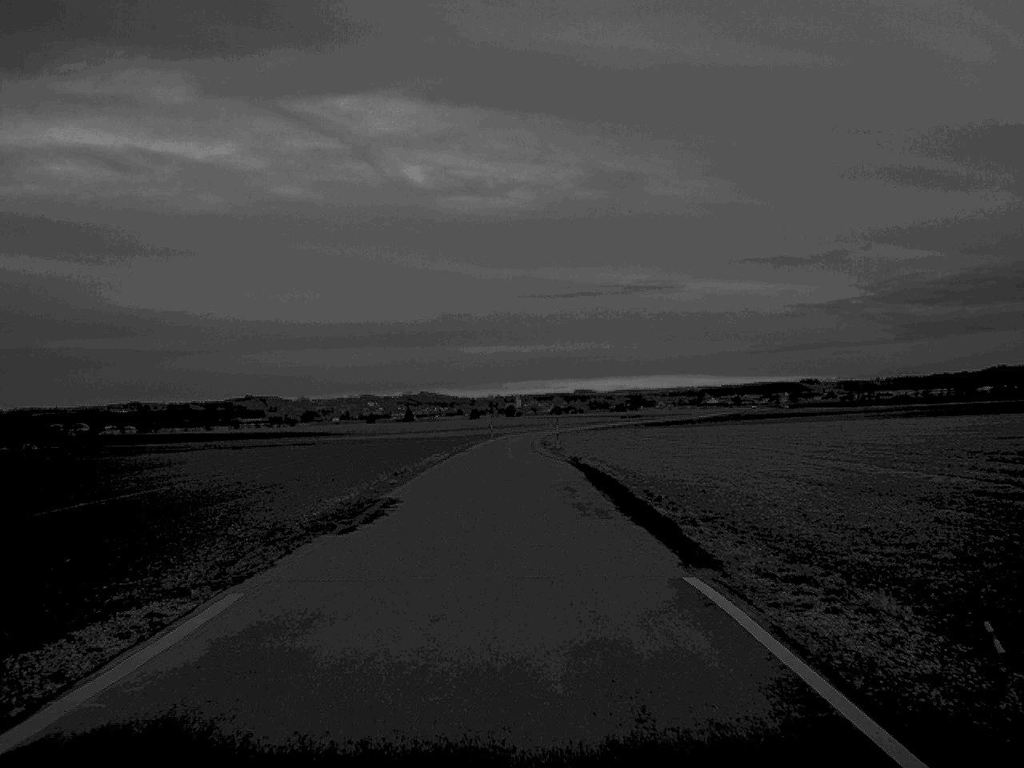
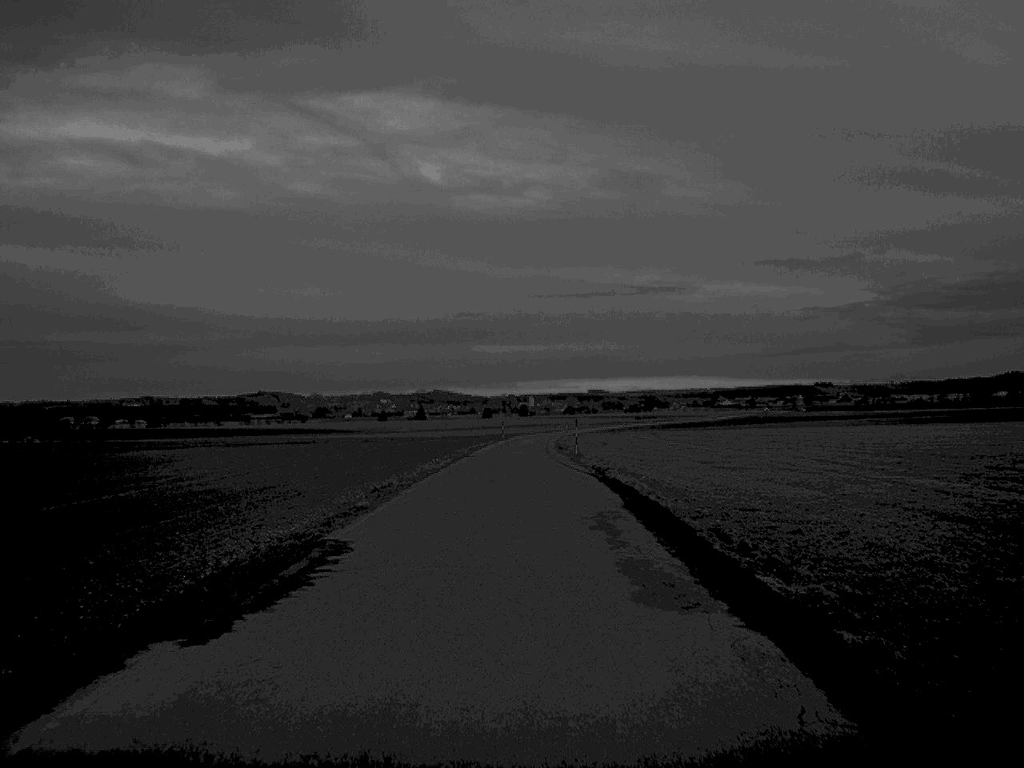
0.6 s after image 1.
(0.0, +8.2) m; -1°
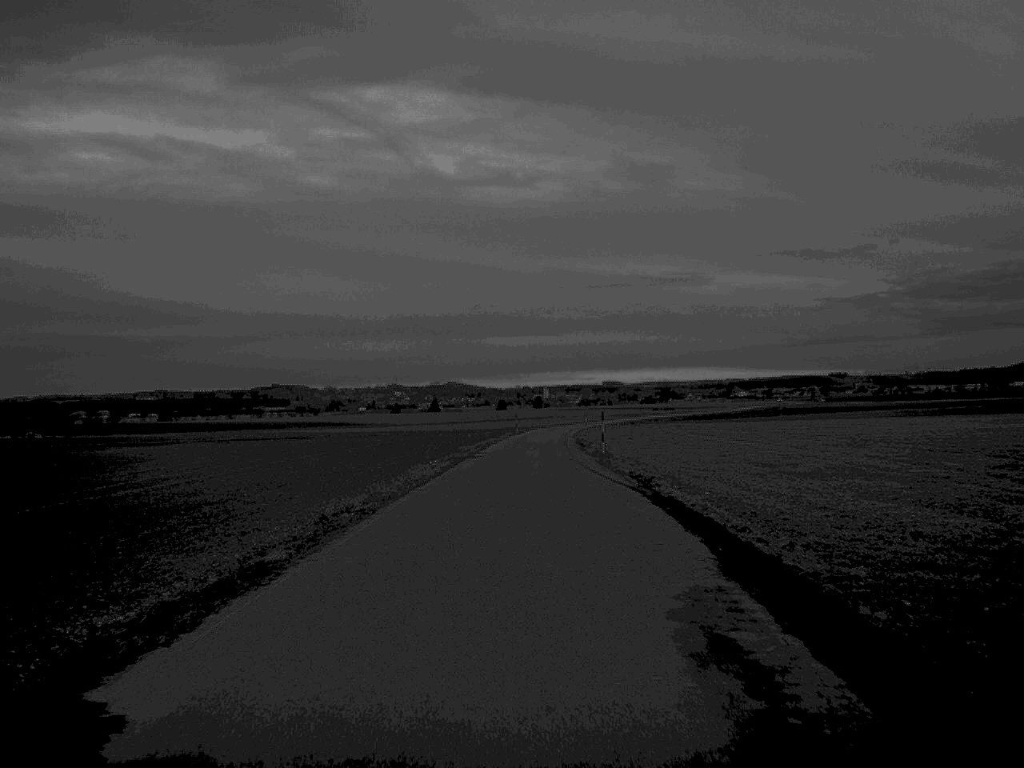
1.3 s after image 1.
(-0.1, +9.6) m; -1°
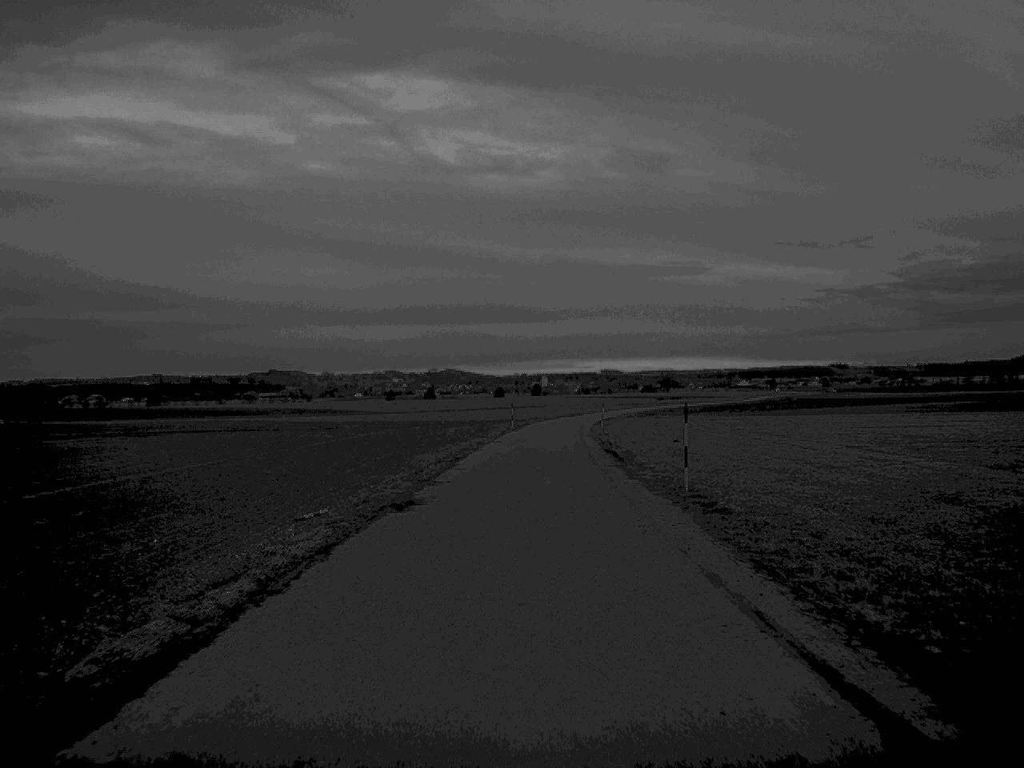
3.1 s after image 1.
(0.0, +25.4) m; 0°
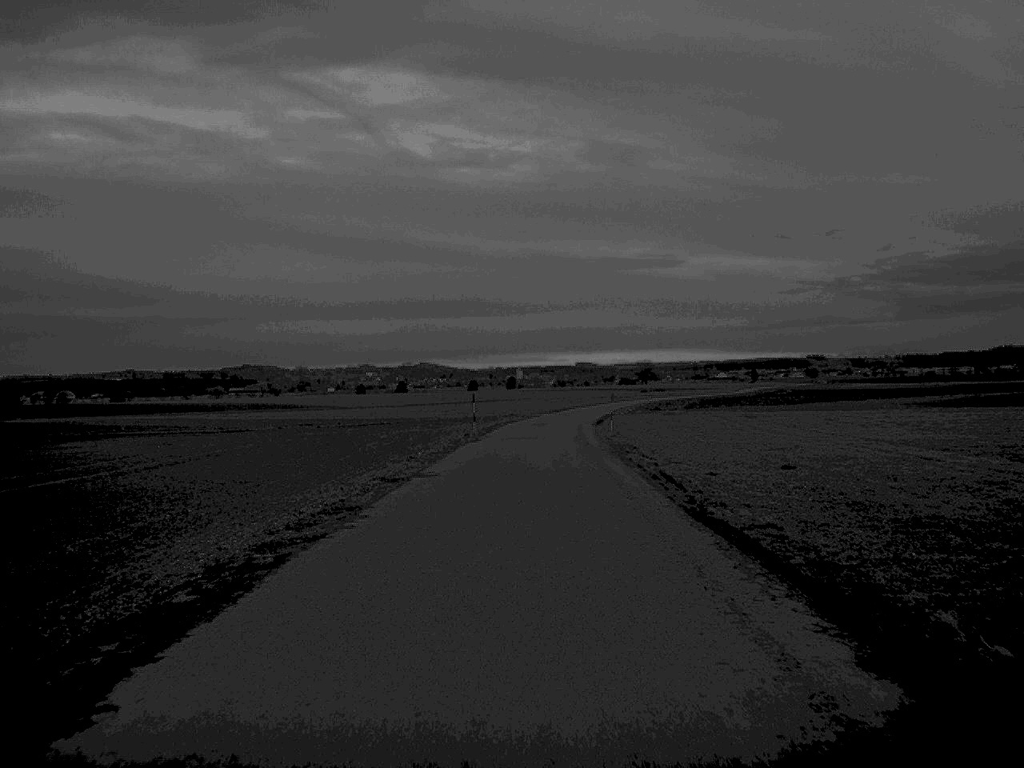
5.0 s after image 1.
(+0.2, +27.7) m; +1°
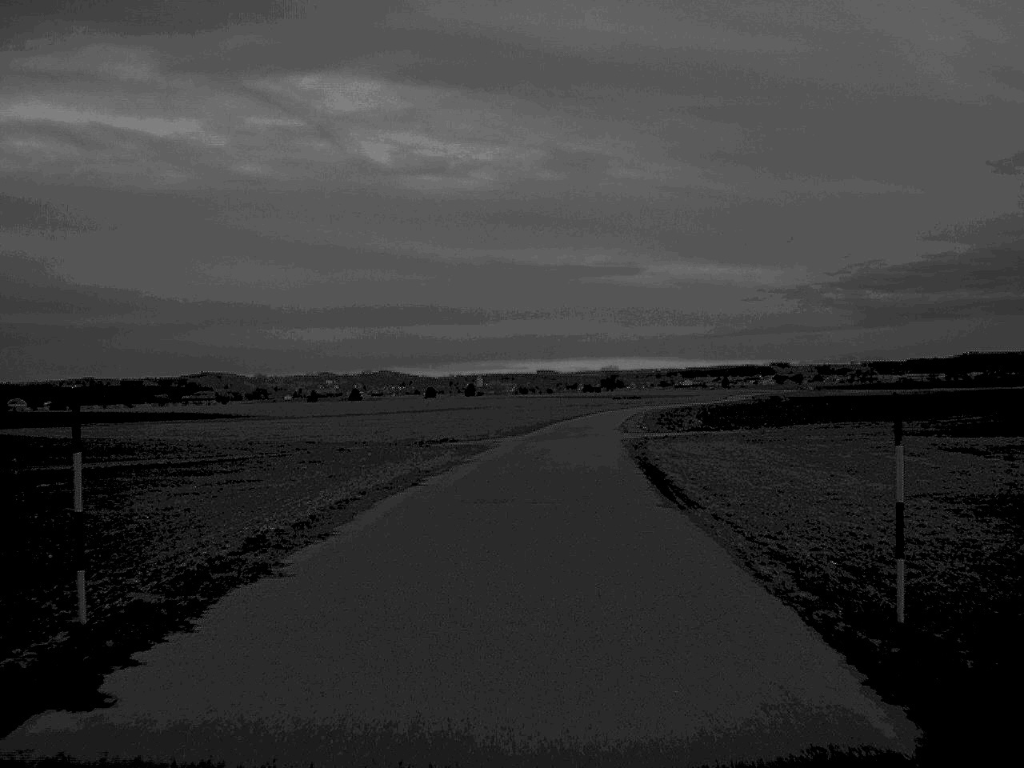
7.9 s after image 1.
(+0.7, +44.8) m; +2°
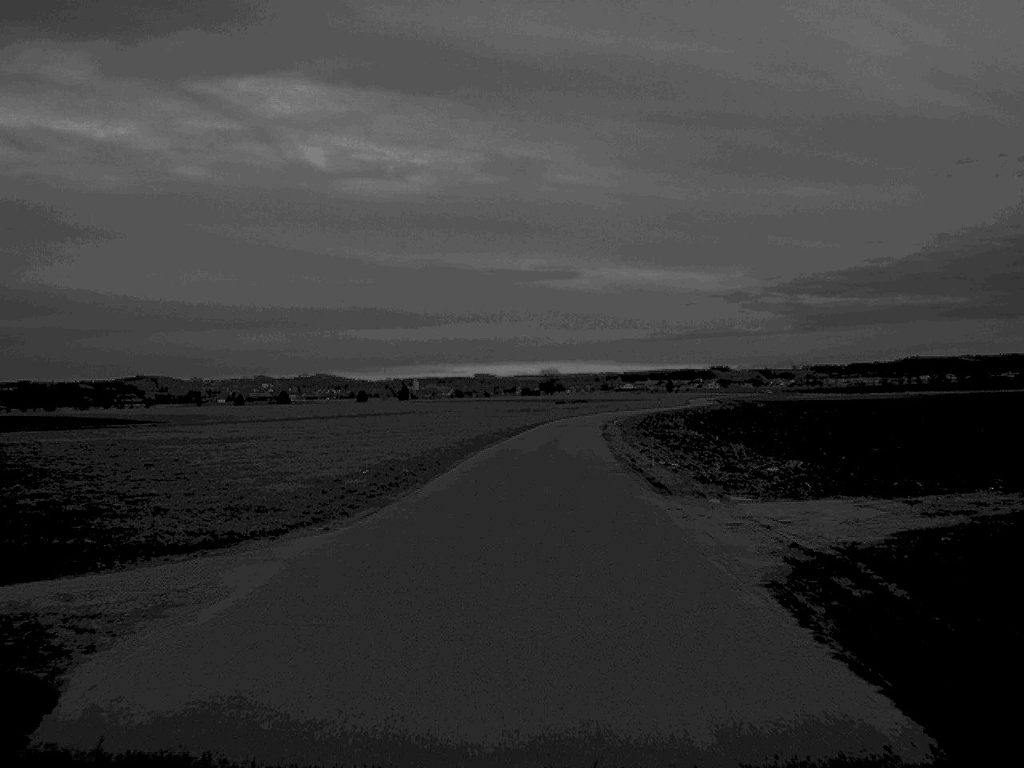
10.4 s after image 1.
(+1.1, +38.3) m; +3°
